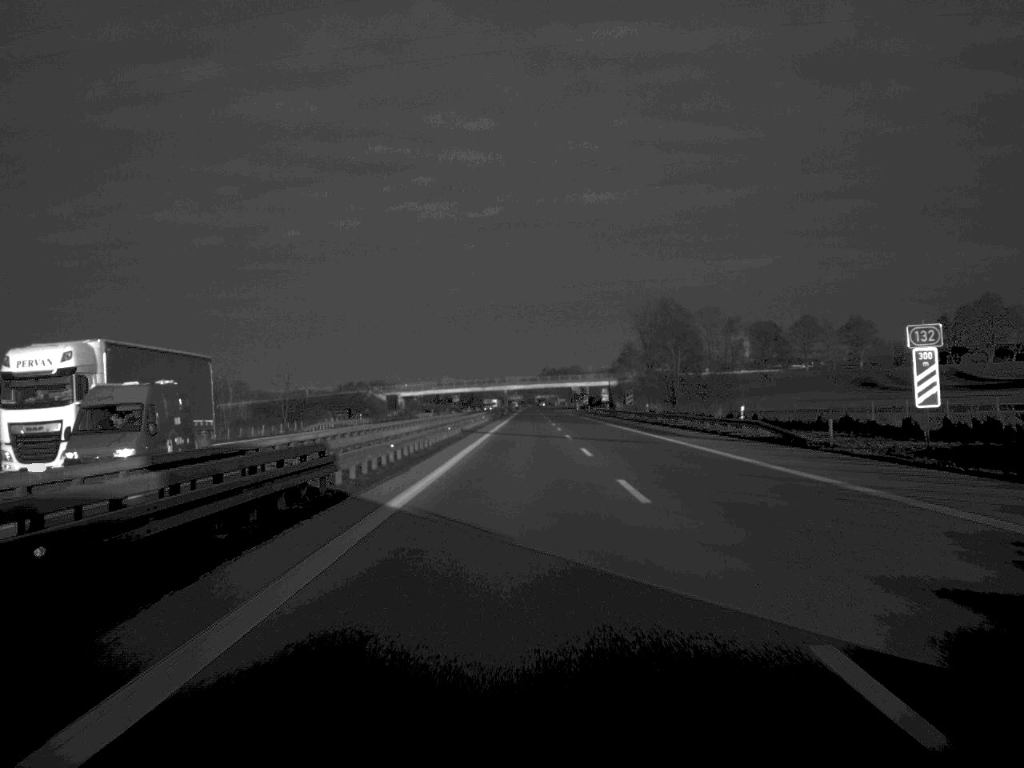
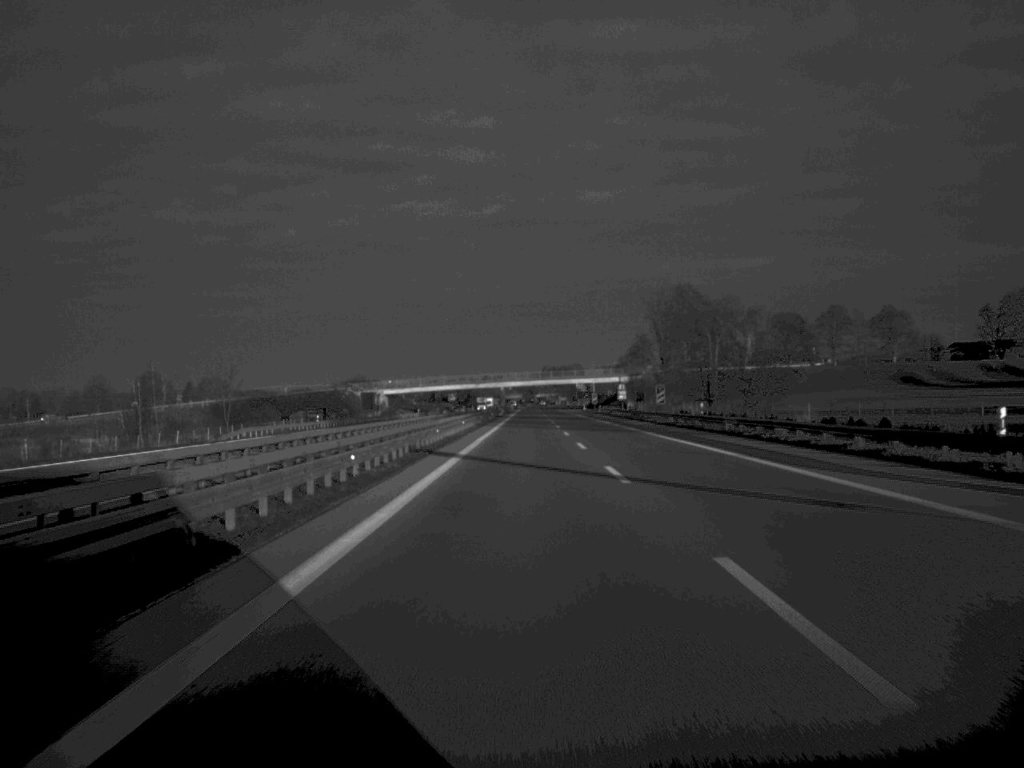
(0.0, +31.6) m; 0°
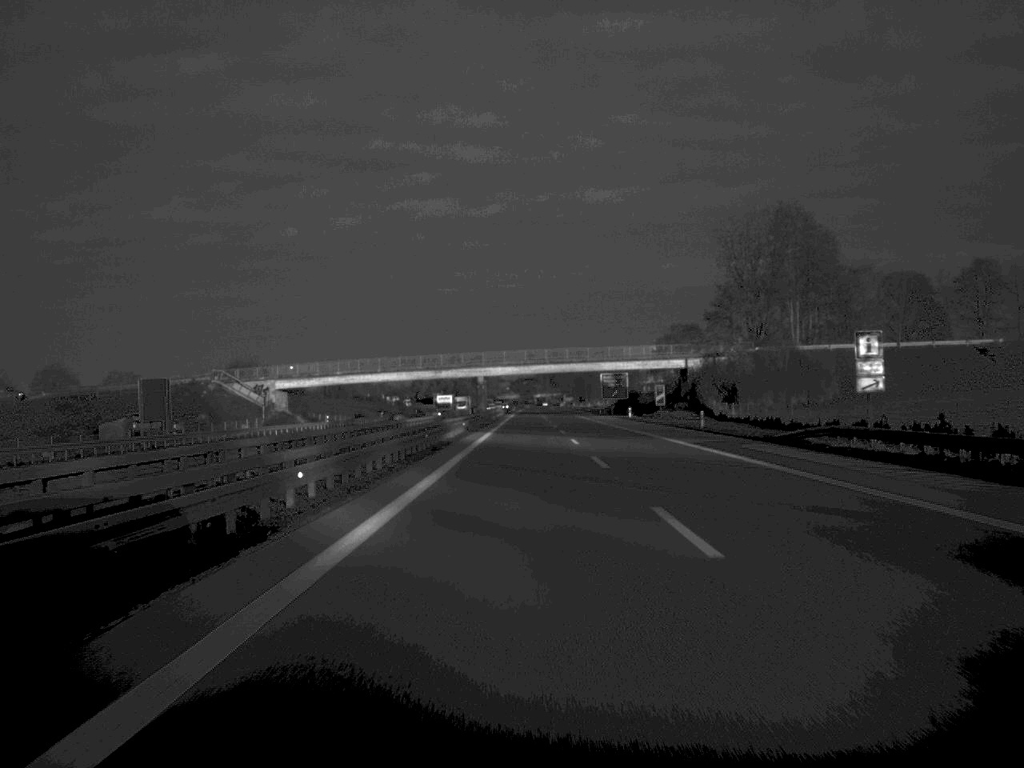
(+0.1, +102.2) m; 0°
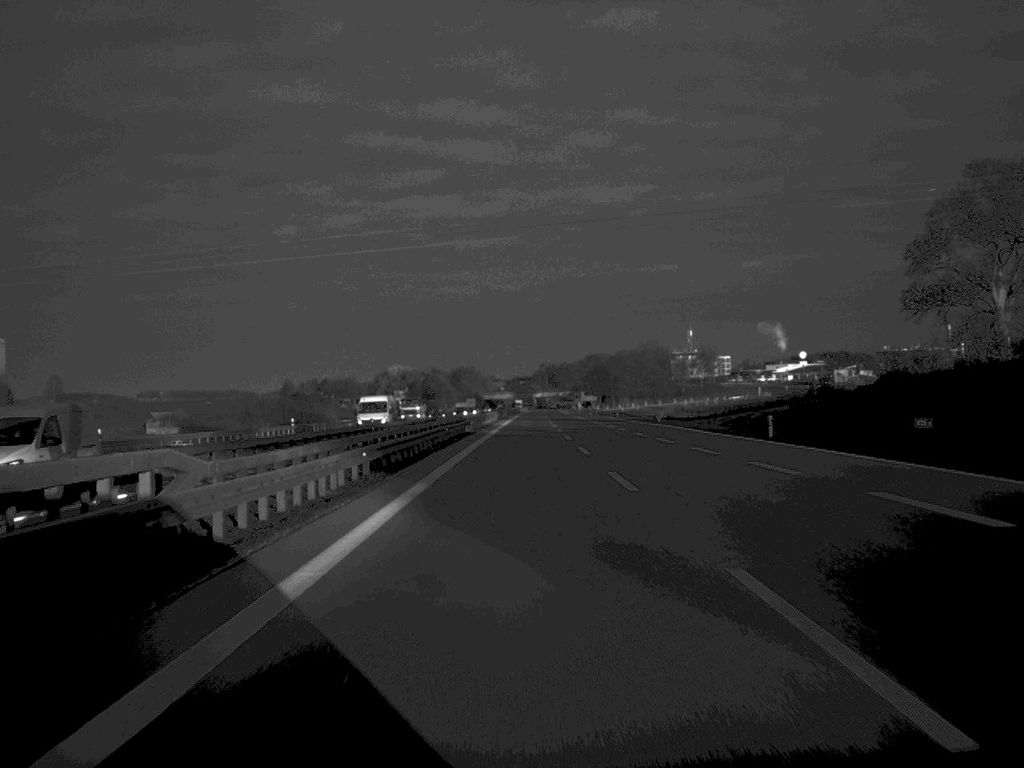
(0.0, +165.3) m; 0°
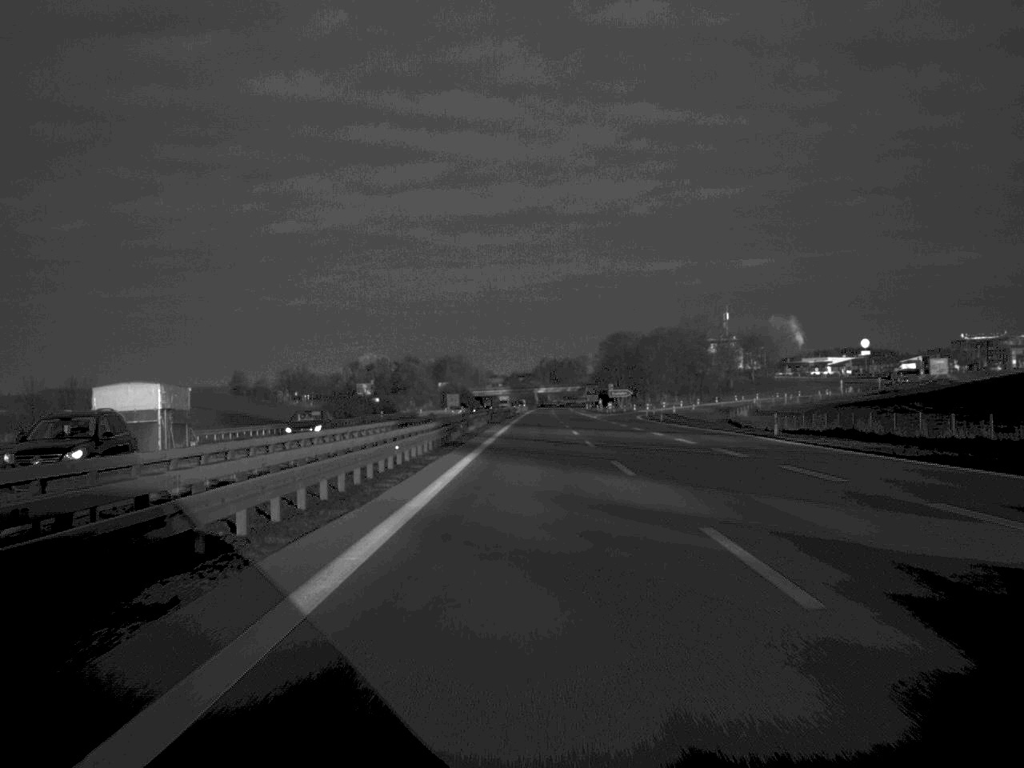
(-0.1, +97.7) m; 0°
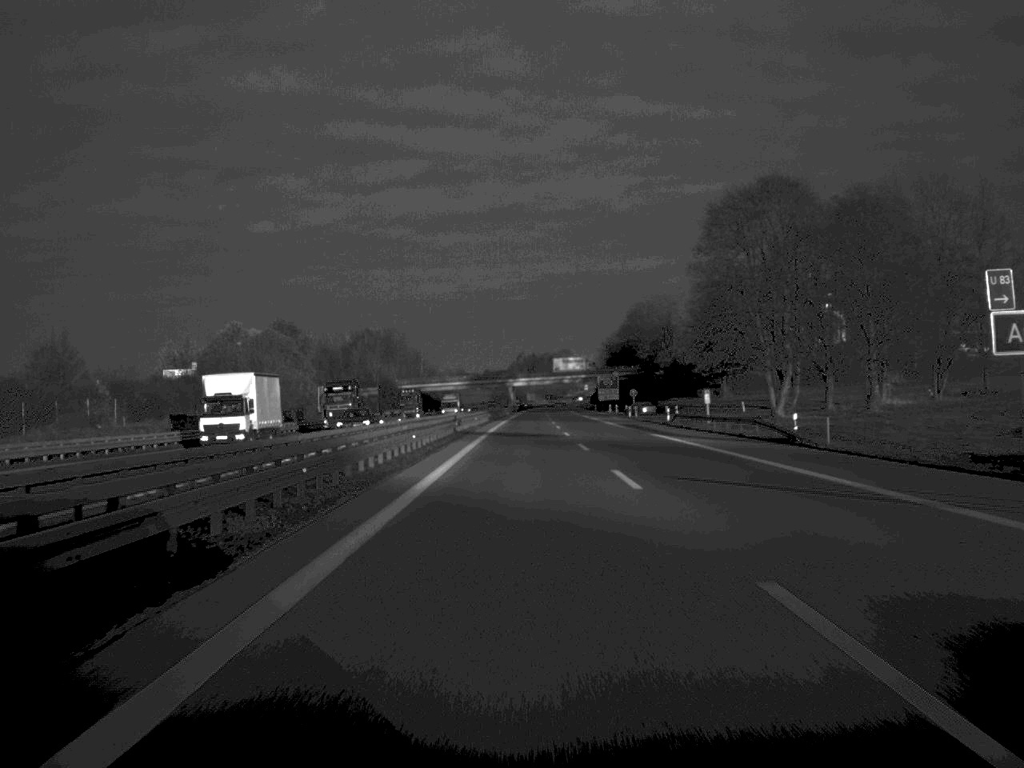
(+1.5, +165.3) m; +1°
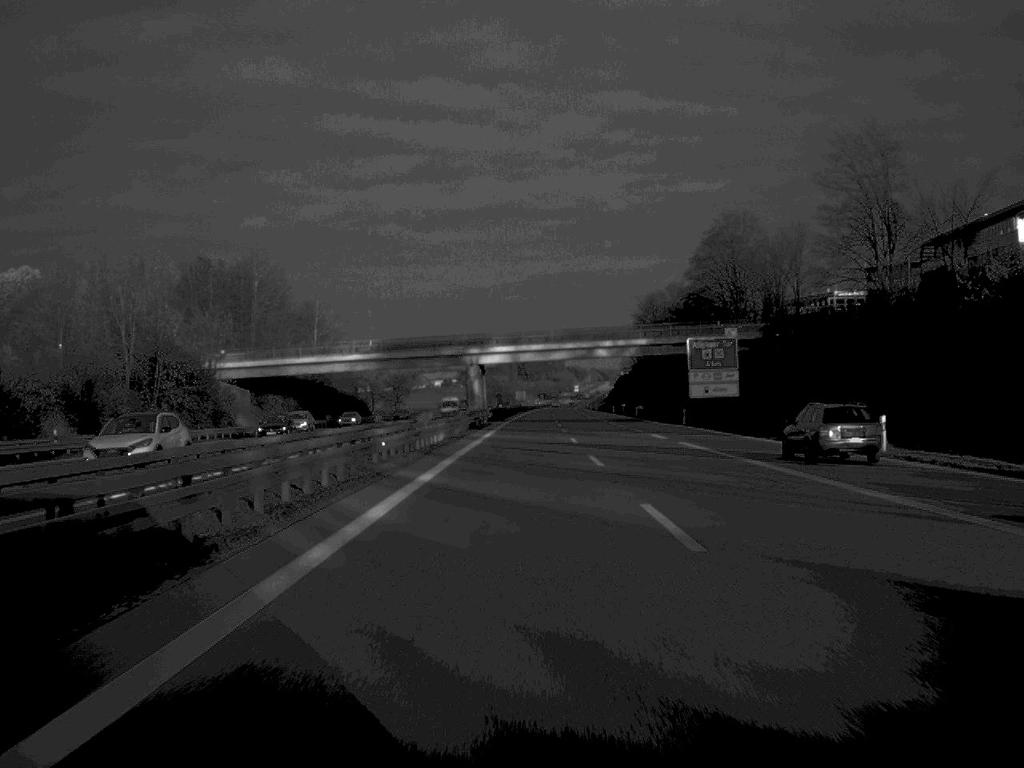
(+0.5, +133.8) m; 0°
